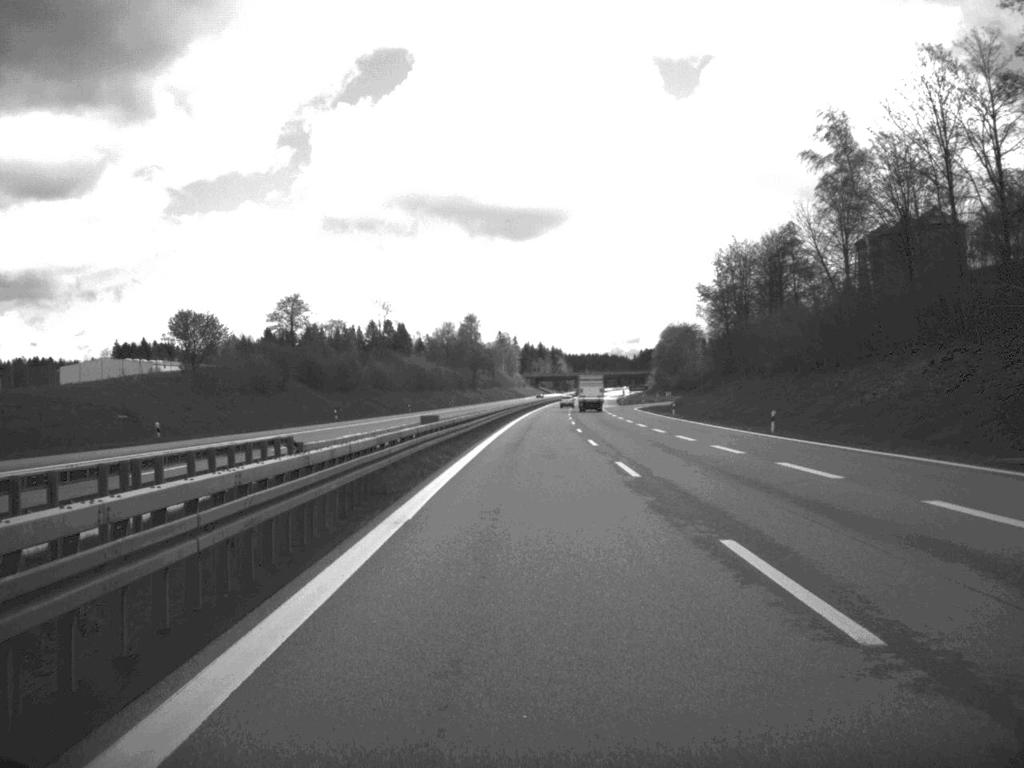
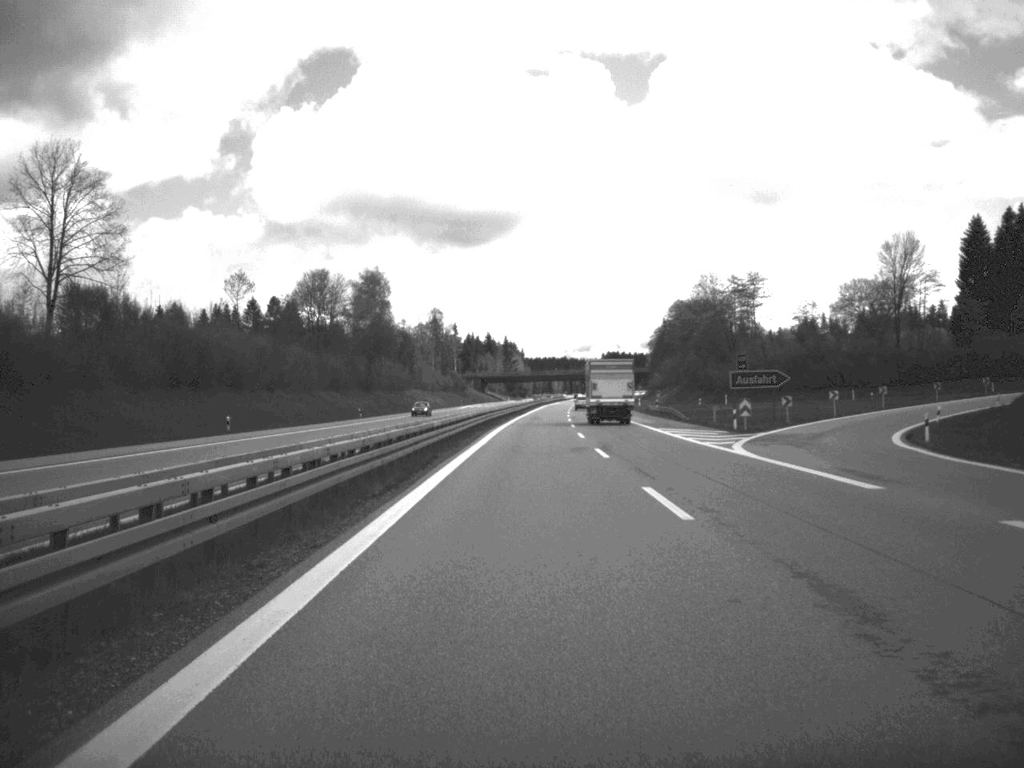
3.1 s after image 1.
(+2.3, +133.3) m; +2°
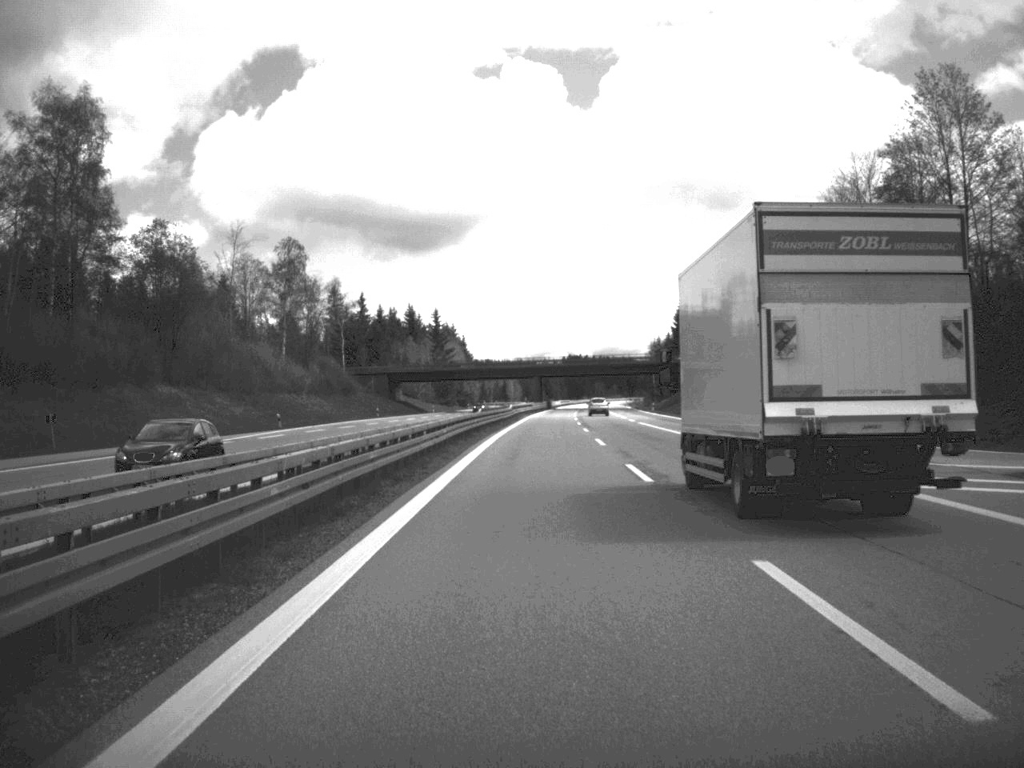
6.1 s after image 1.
(+2.1, +134.1) m; +2°
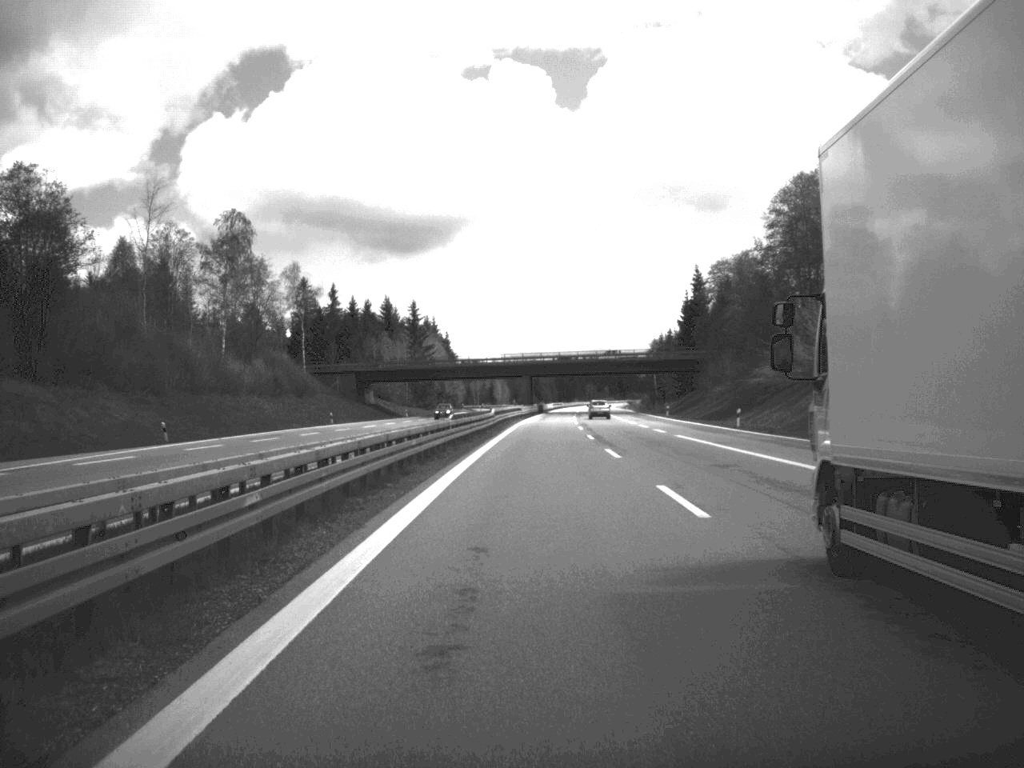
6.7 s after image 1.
(+0.1, +25.3) m; 0°
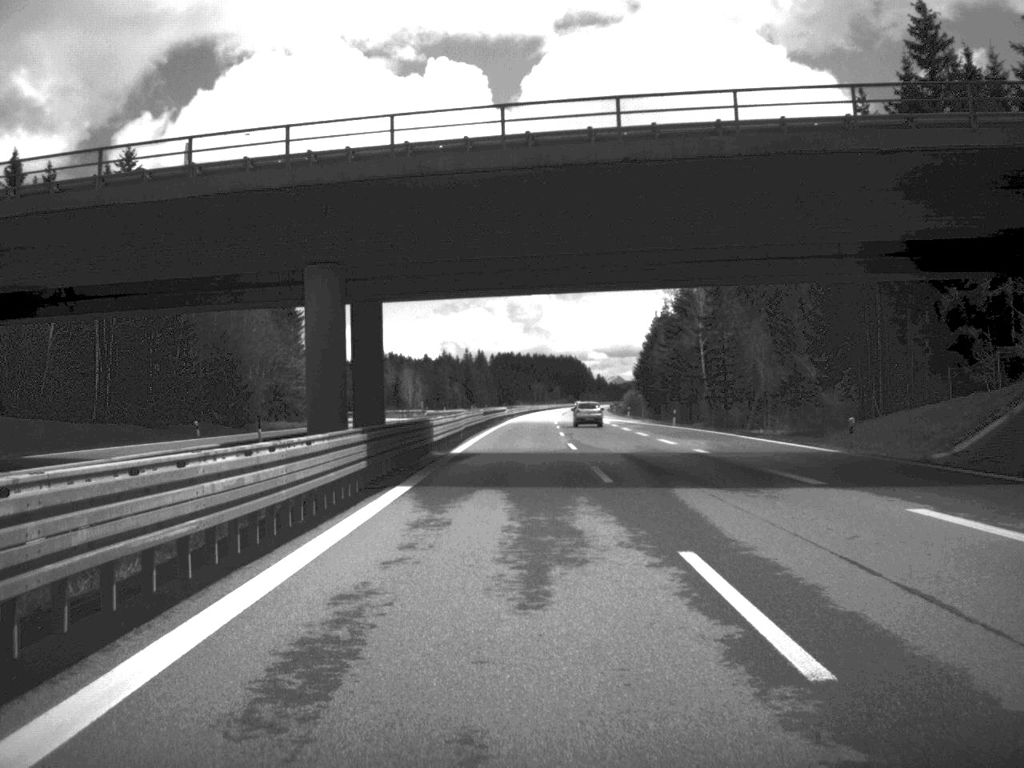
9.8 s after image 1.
(+3.1, +133.0) m; +2°
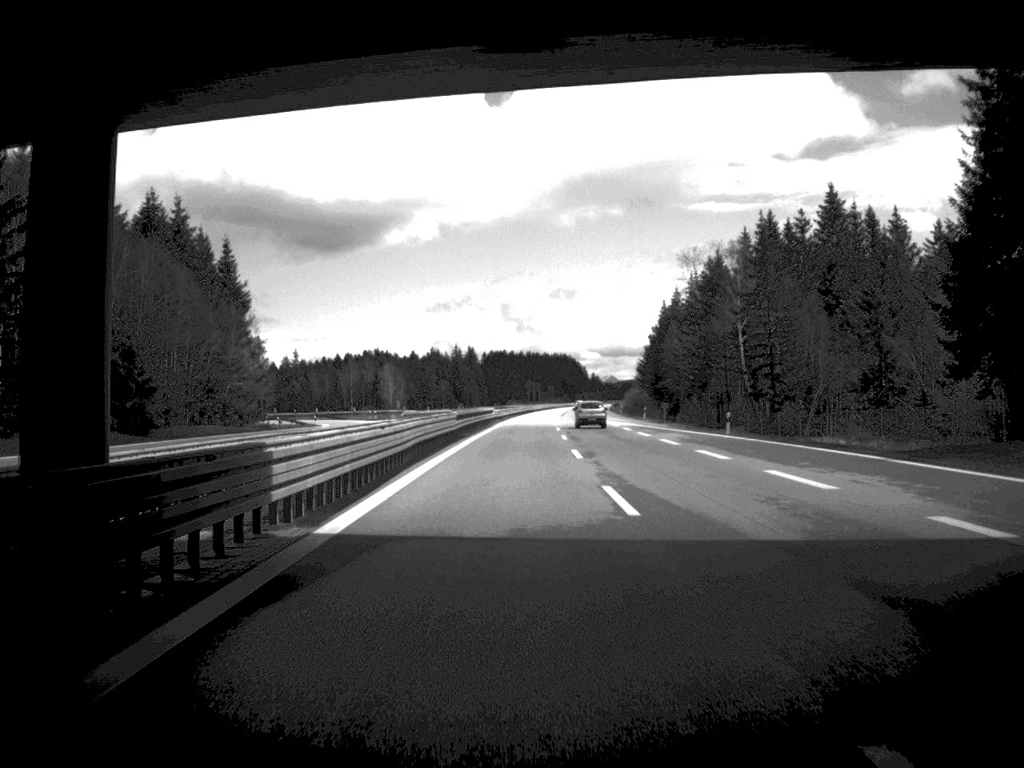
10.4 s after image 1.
(+0.1, +25.1) m; 0°
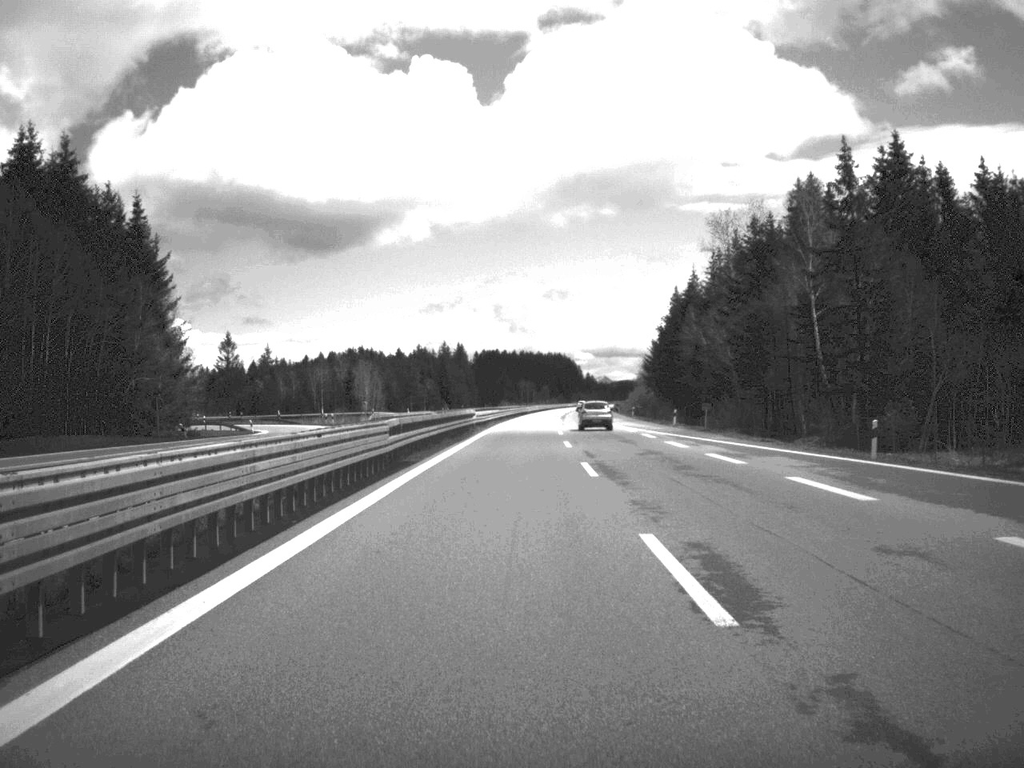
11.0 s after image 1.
(+0.1, +26.3) m; 0°
